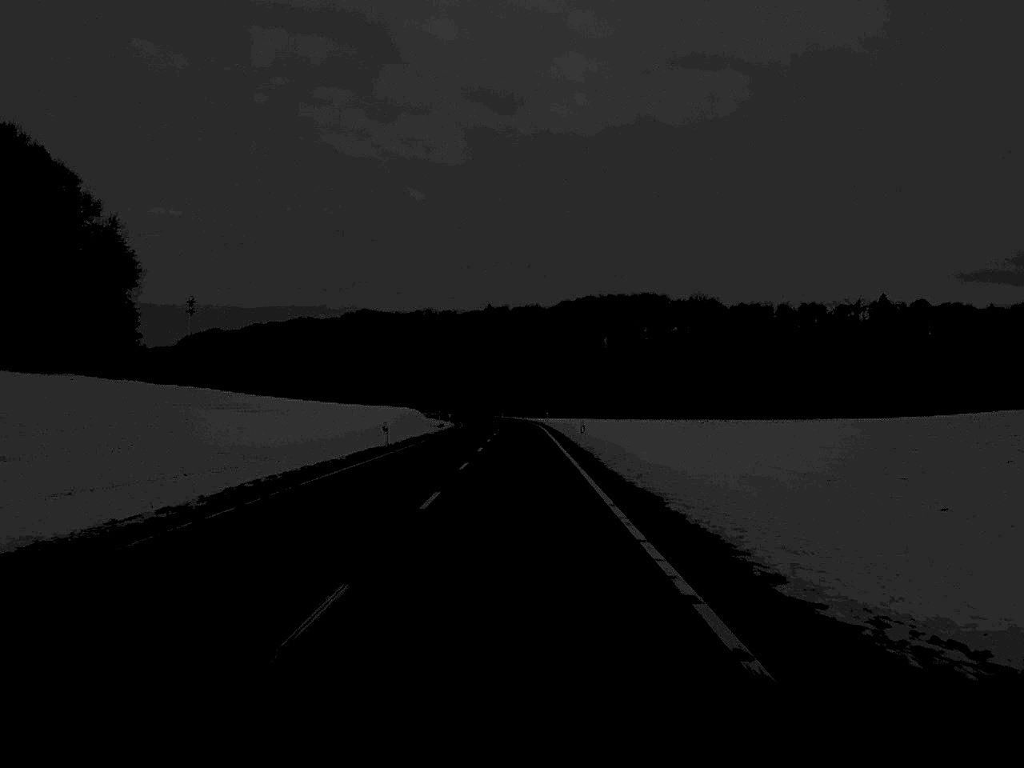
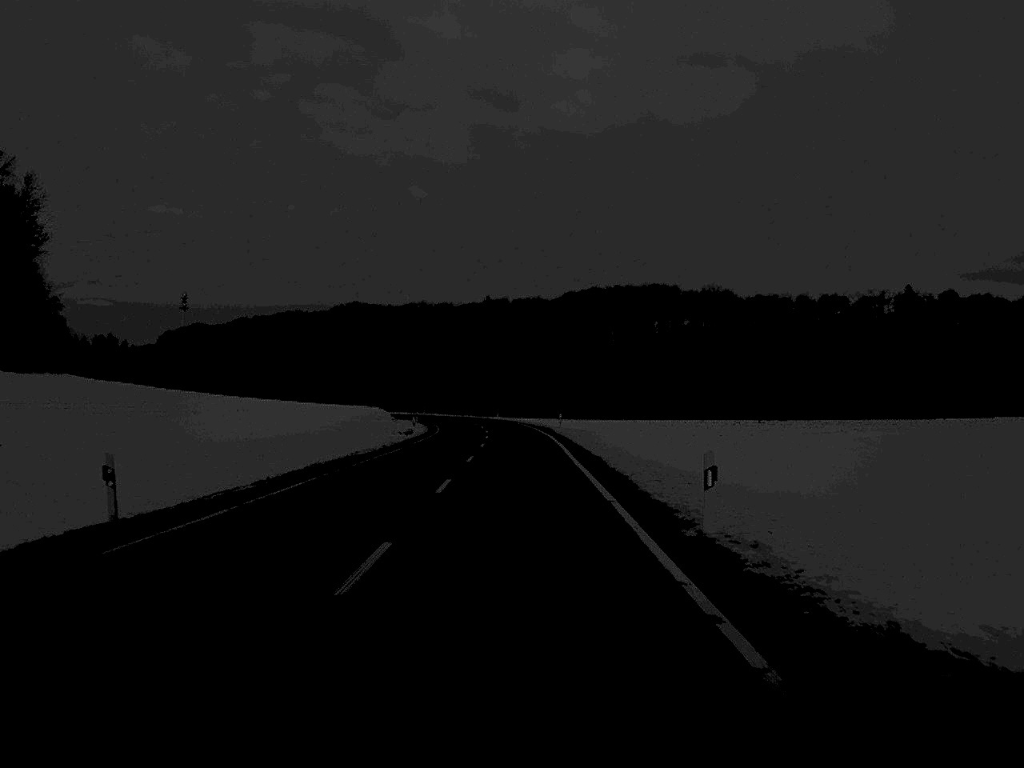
(0.0, +32.7) m; 0°
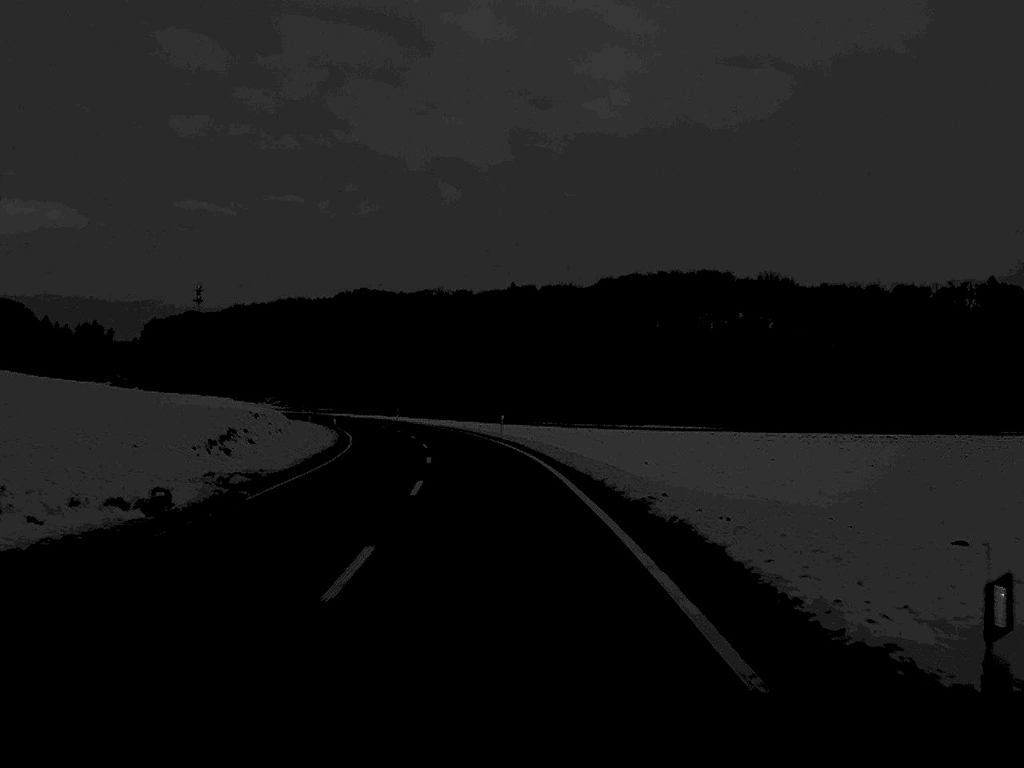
(-0.2, +59.7) m; -1°
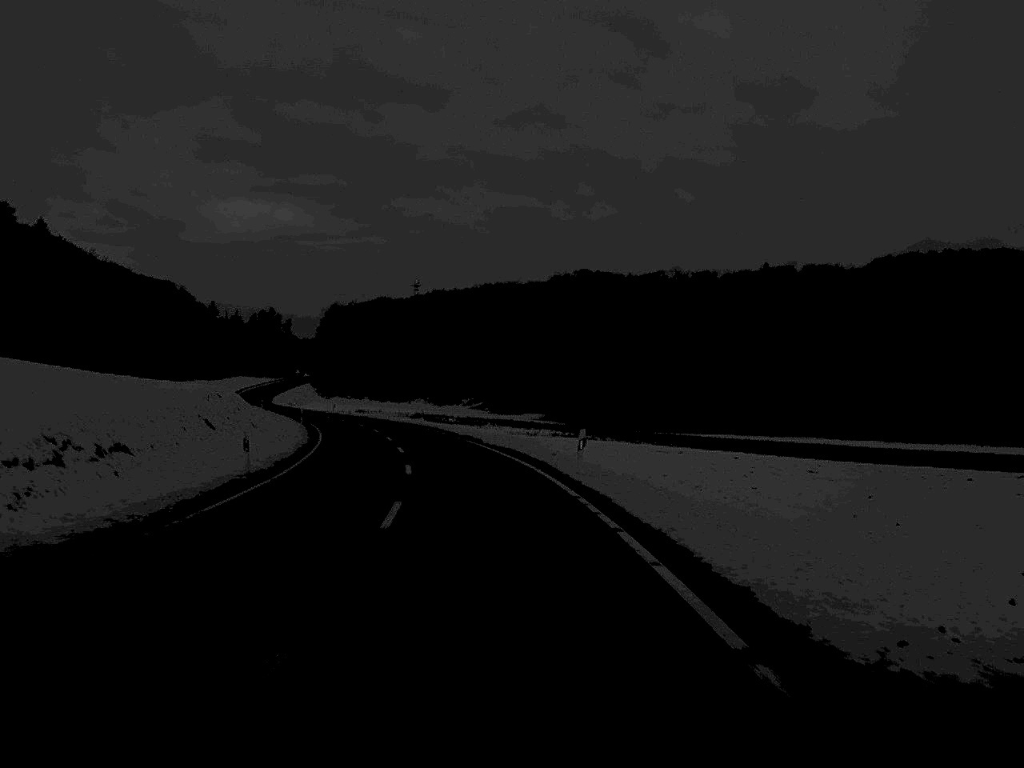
(-6.6, +77.5) m; -10°
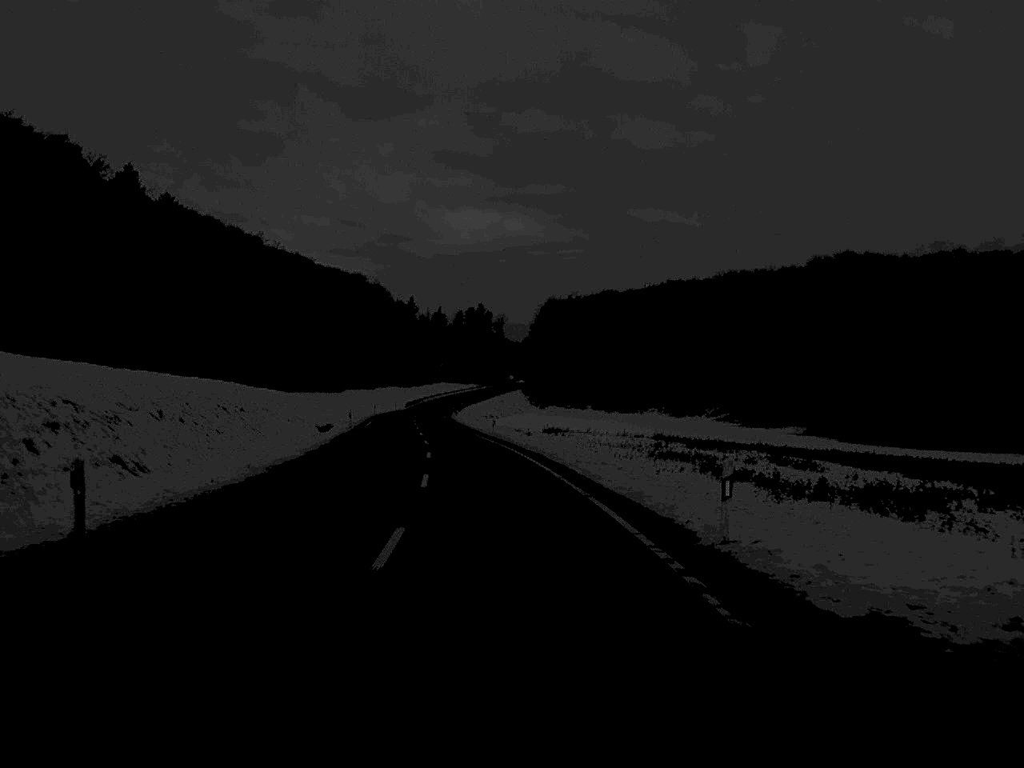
(-5.8, +63.3) m; -10°
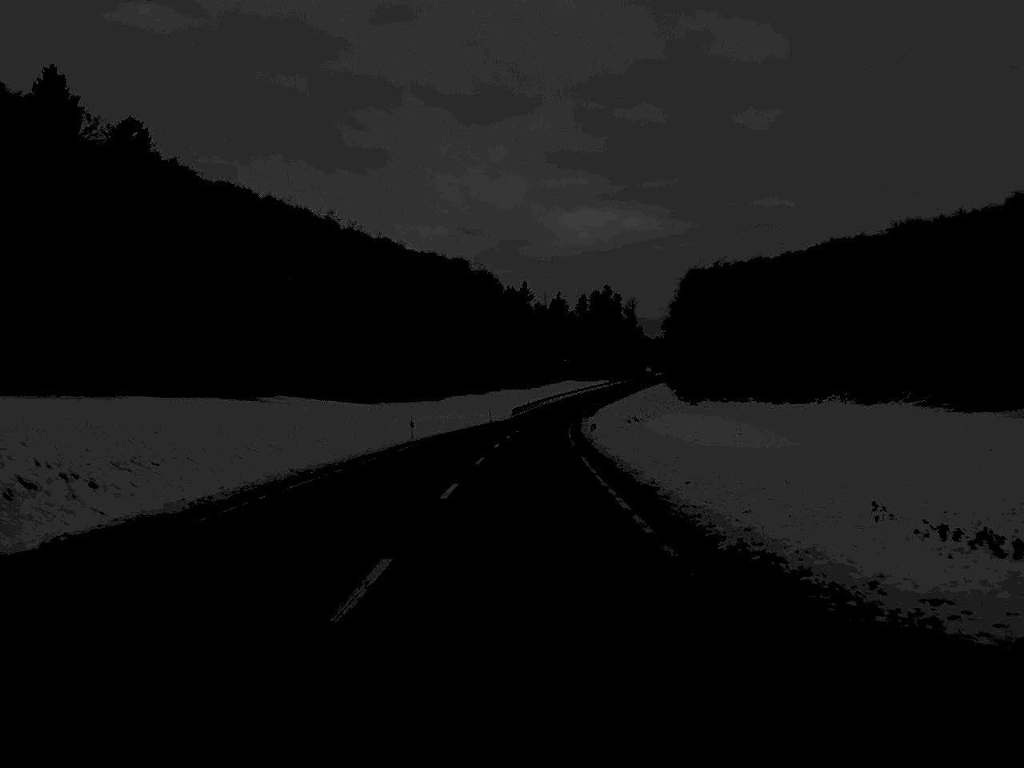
(-3.6, +62.6) m; -6°
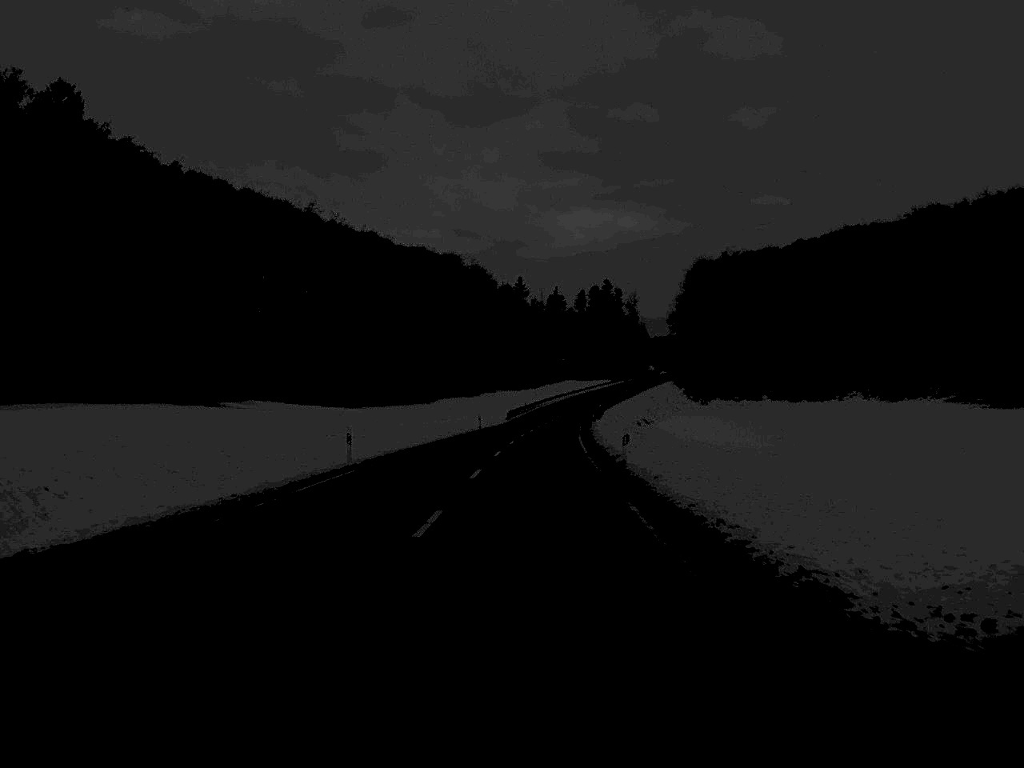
(0.0, +17.7) m; 0°
